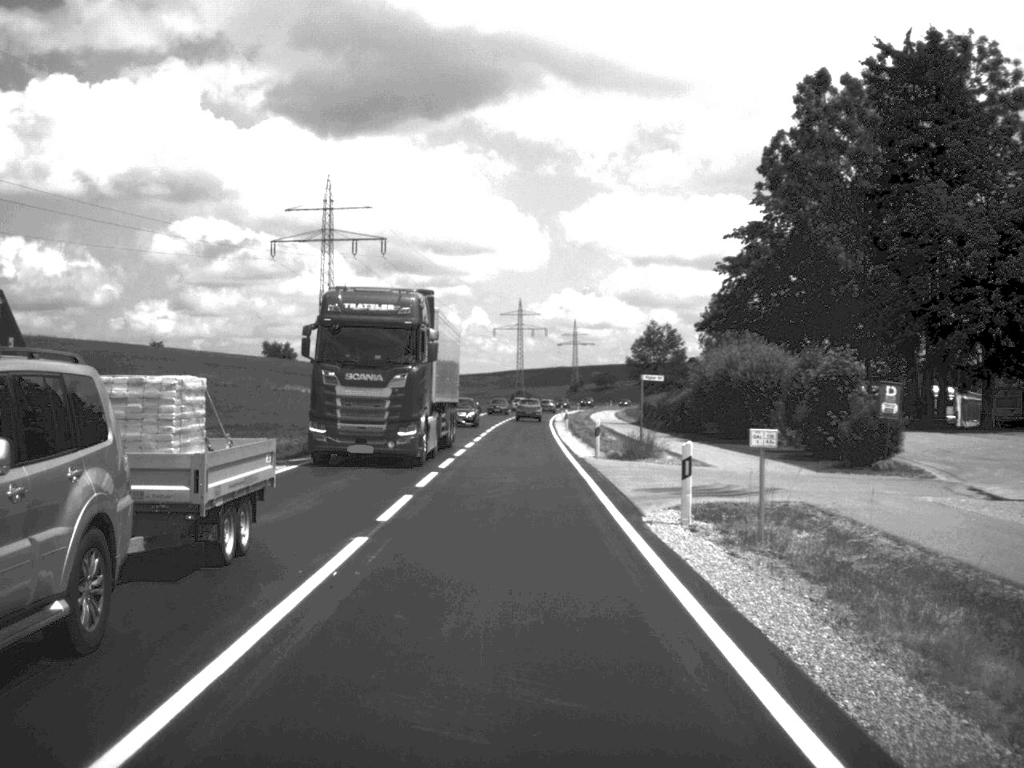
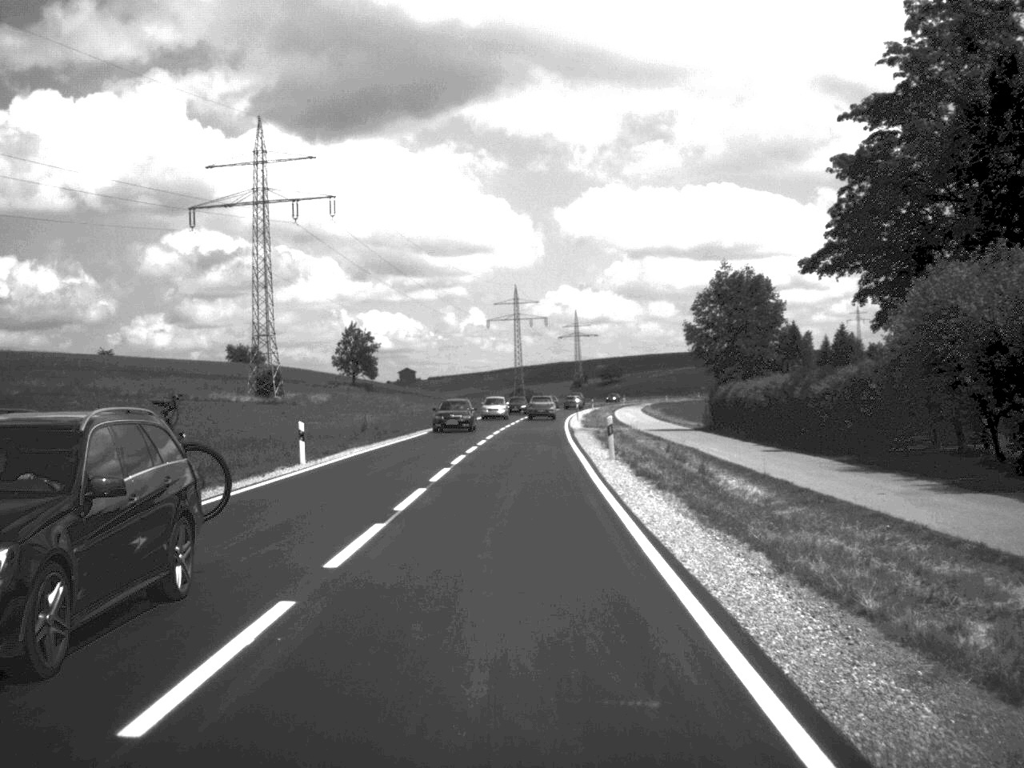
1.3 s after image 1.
(0.0, +33.8) m; 0°
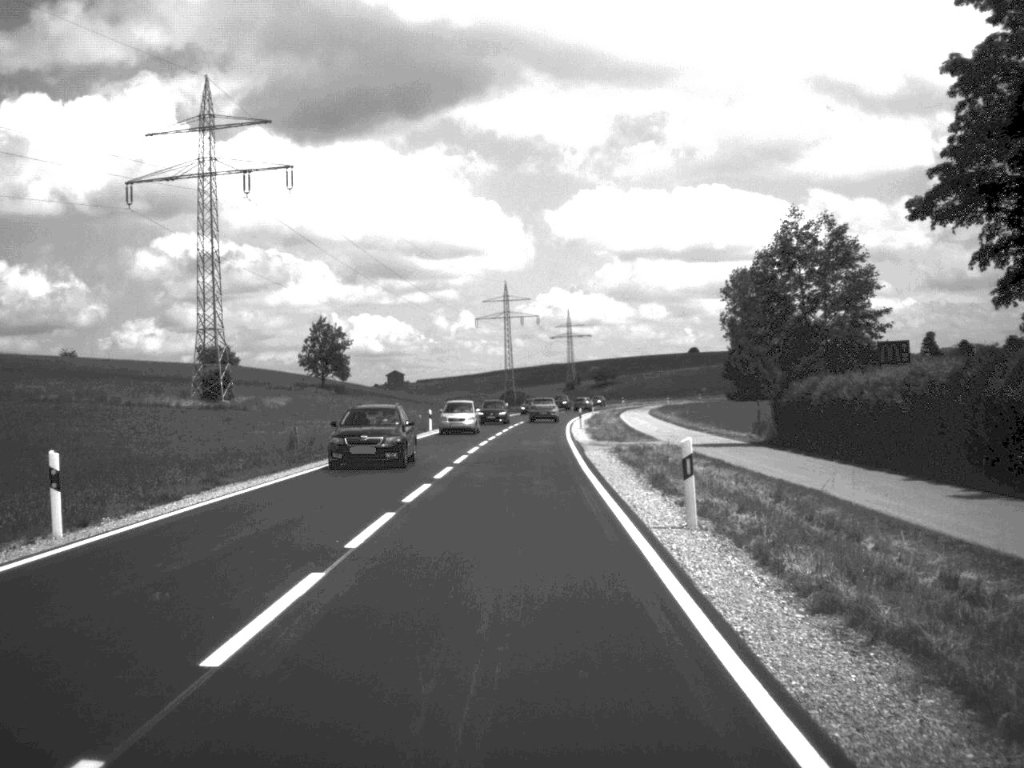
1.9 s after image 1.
(+0.1, +16.2) m; 0°
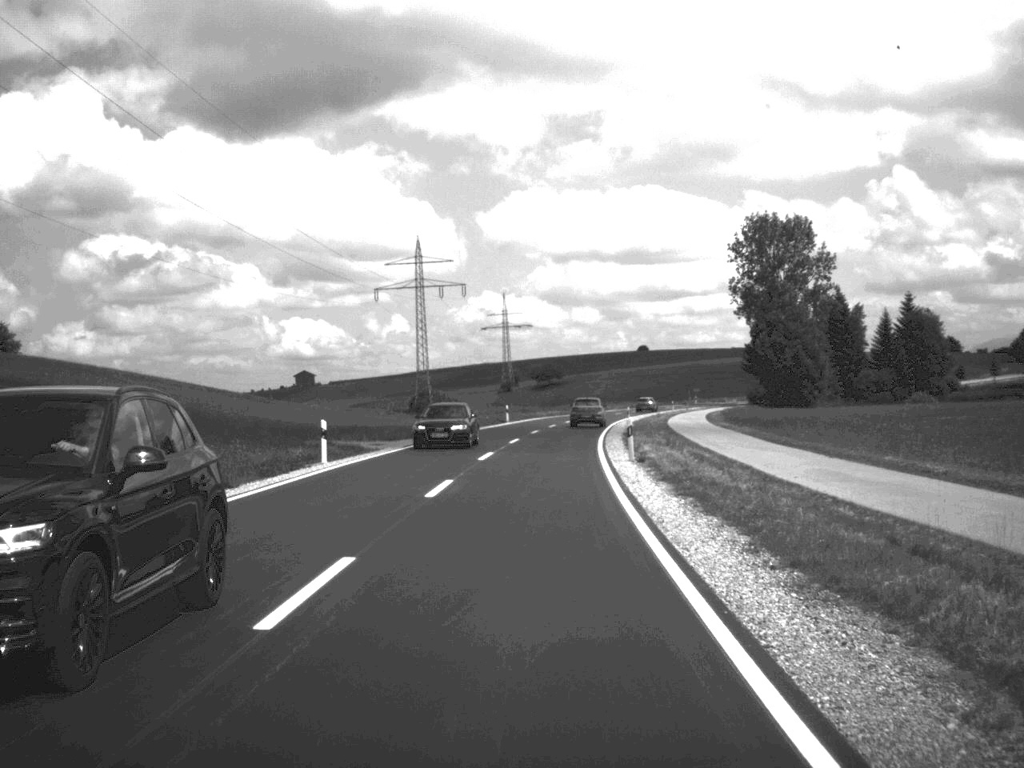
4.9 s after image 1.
(+1.4, +81.3) m; +3°
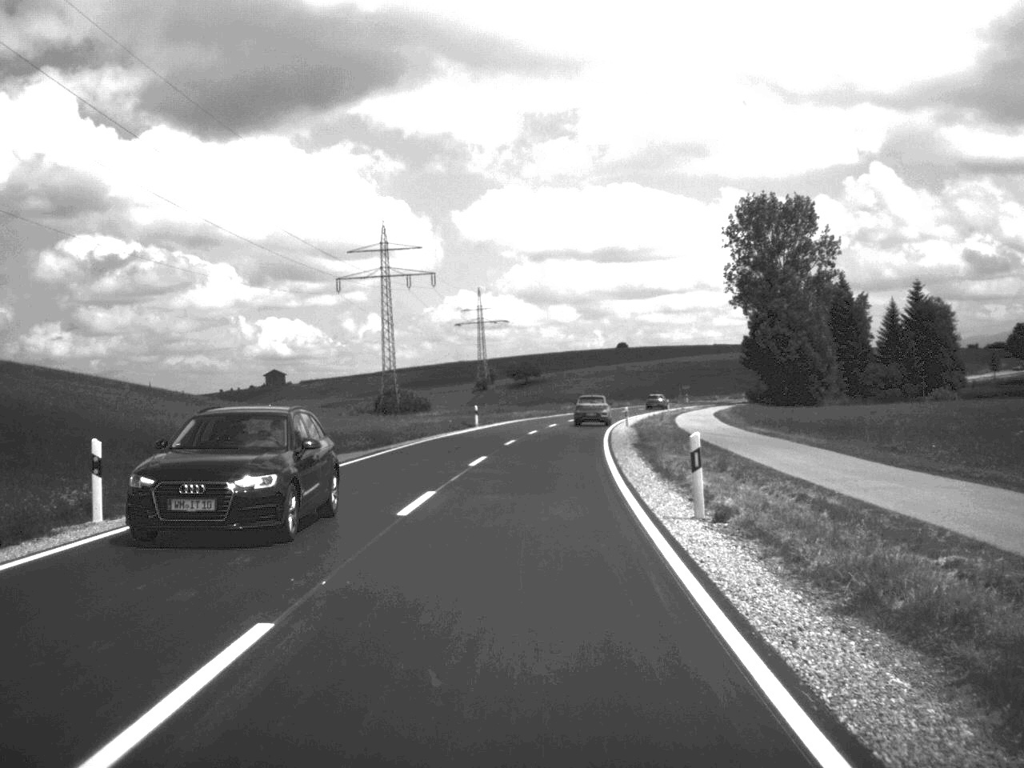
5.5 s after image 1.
(+0.1, +15.6) m; +1°
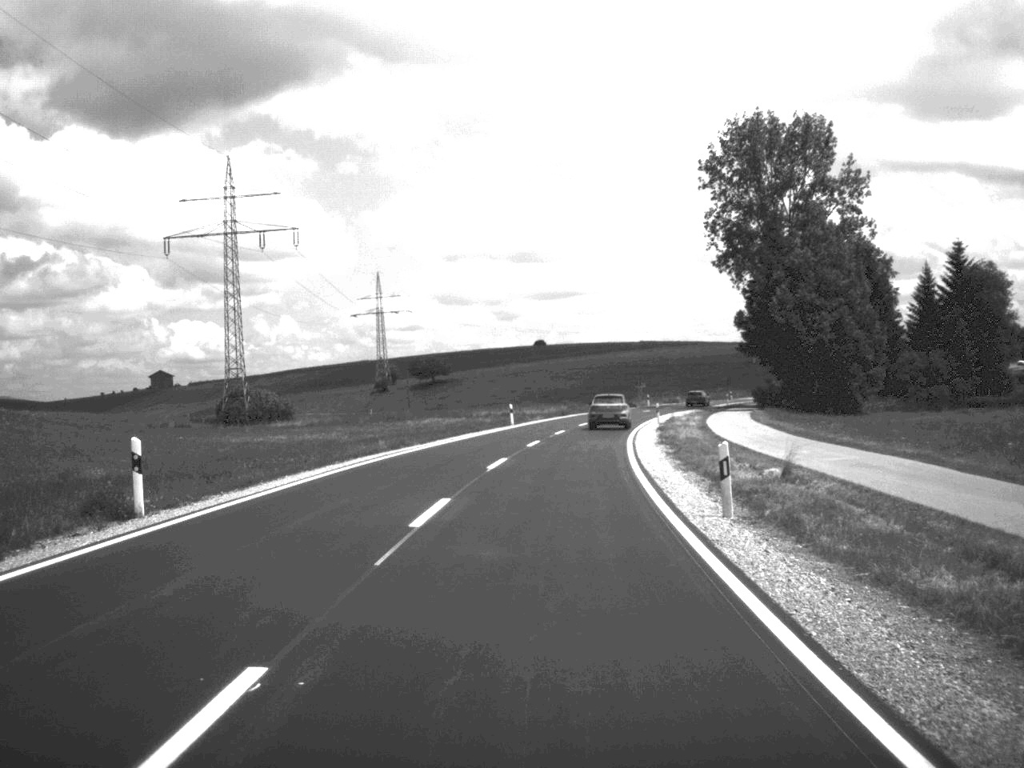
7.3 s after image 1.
(+1.4, +48.5) m; +4°
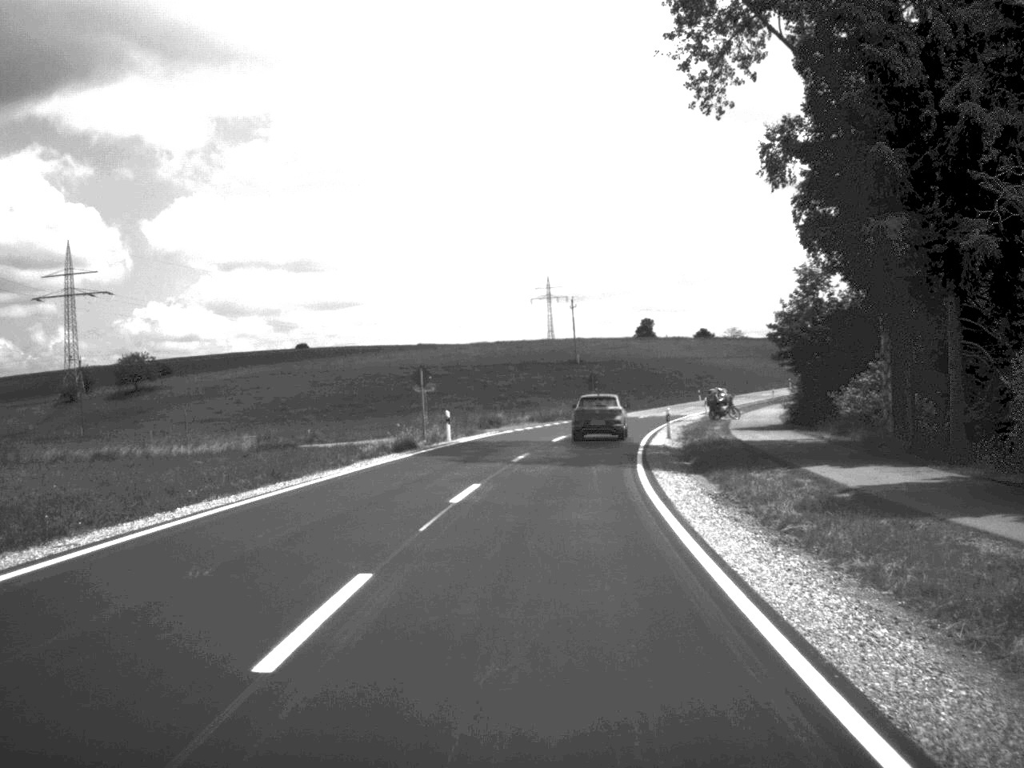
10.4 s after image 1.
(+6.4, +78.4) m; +10°
